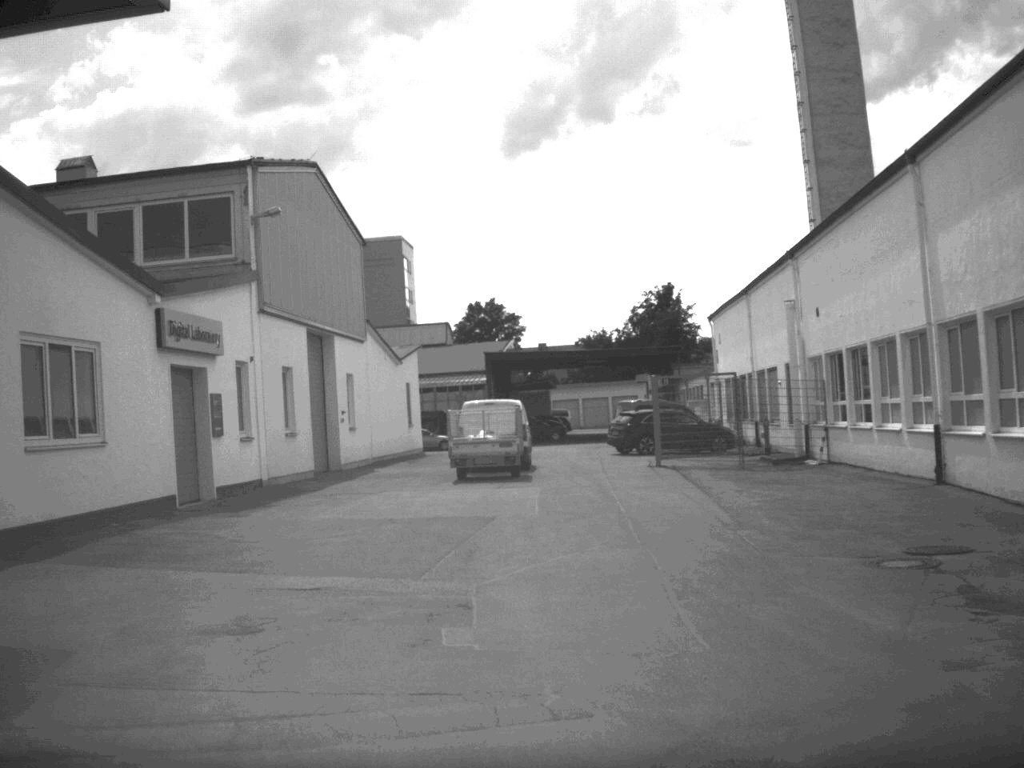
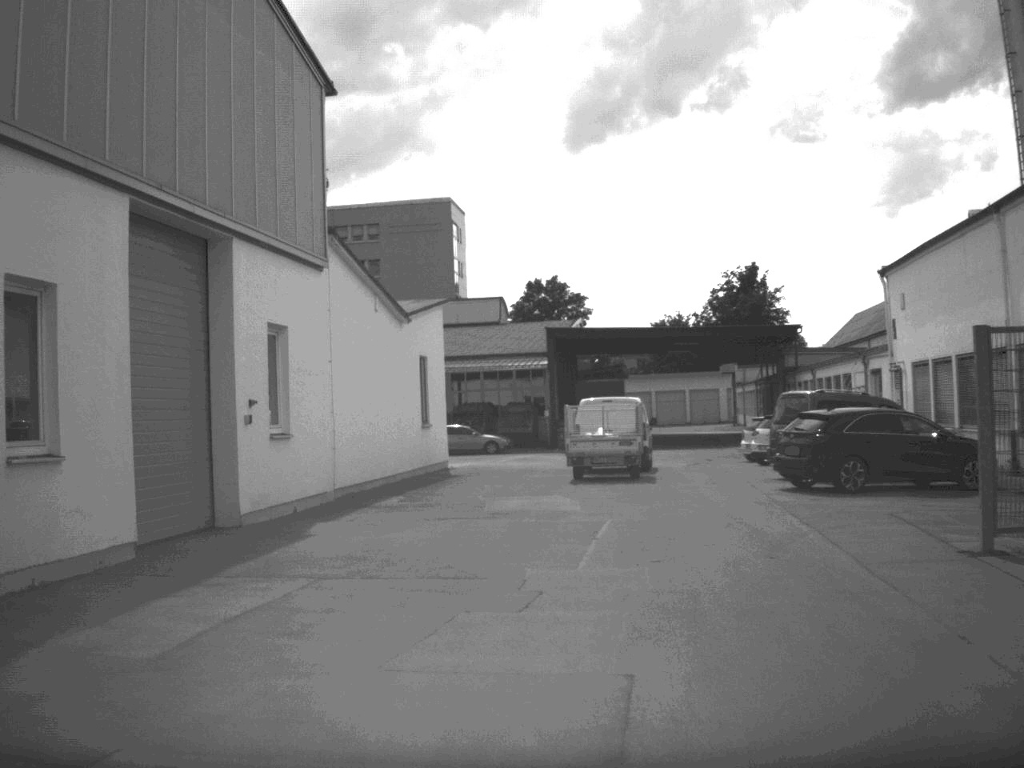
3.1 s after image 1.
(-0.7, +18.9) m; -3°
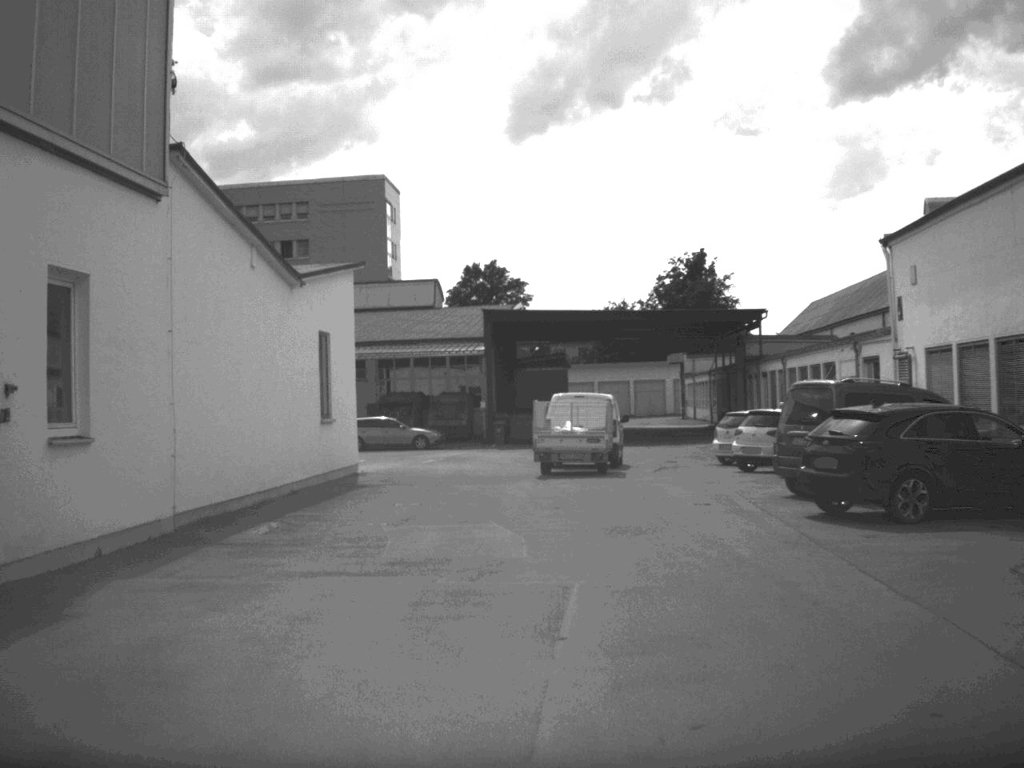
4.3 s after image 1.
(+0.1, +6.5) m; +3°
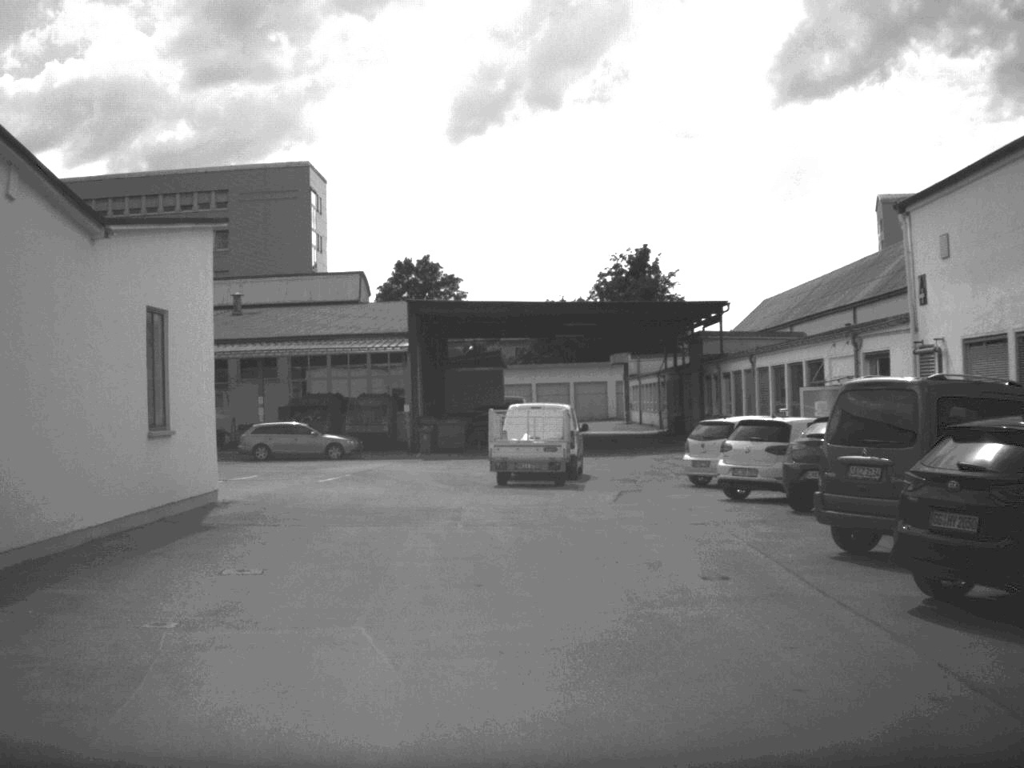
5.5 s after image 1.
(+0.2, +6.9) m; +3°
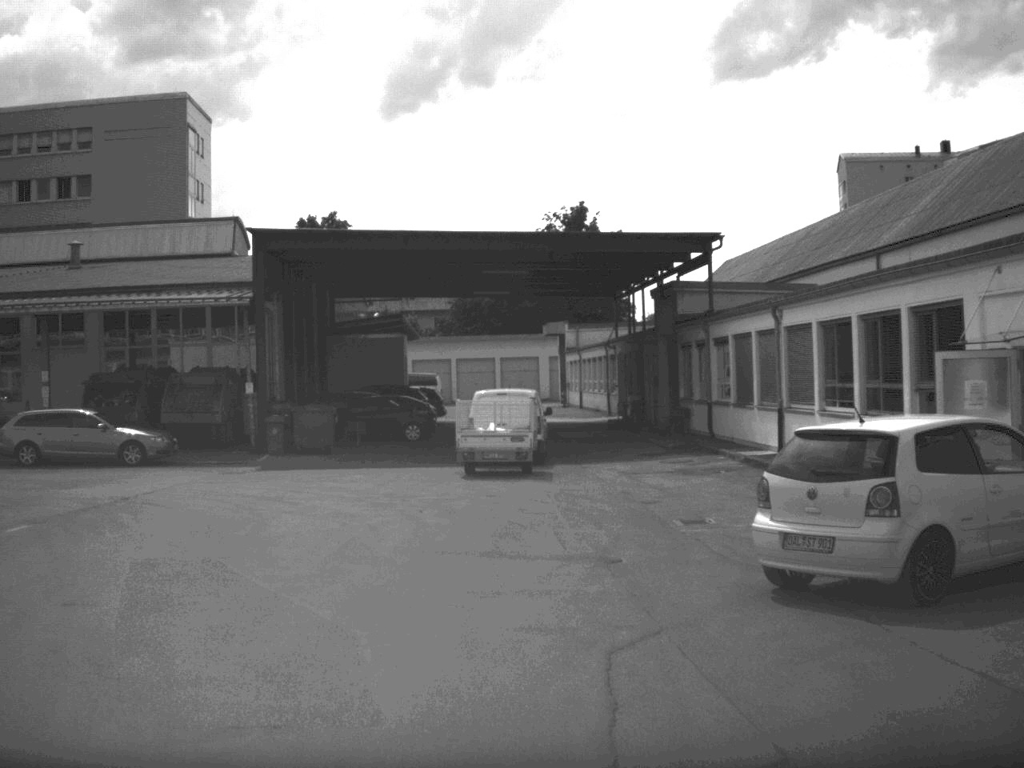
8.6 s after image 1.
(+0.8, +16.5) m; +3°
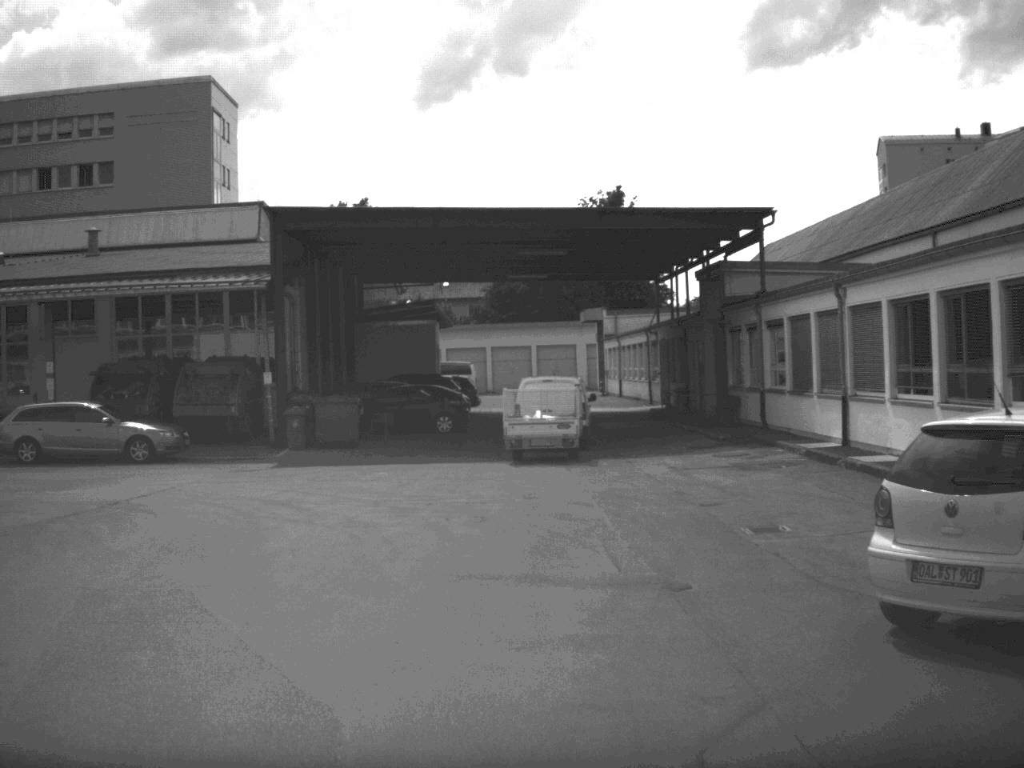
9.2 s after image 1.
(0.0, +2.5) m; -2°
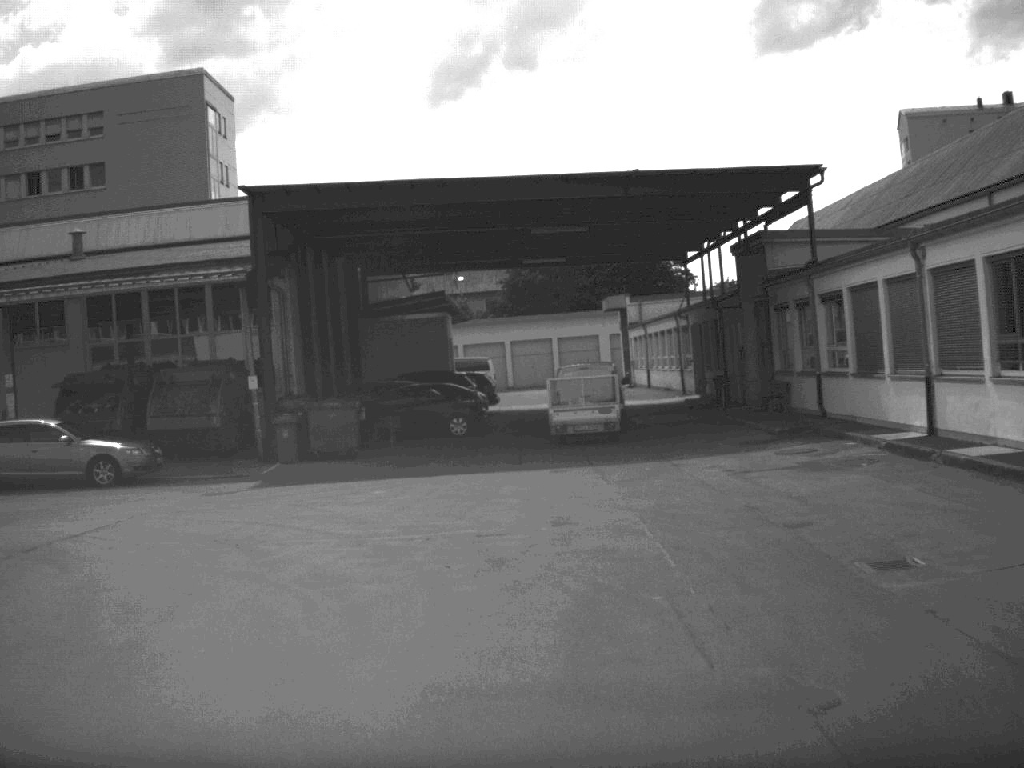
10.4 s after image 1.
(0.0, +4.2) m; -1°
